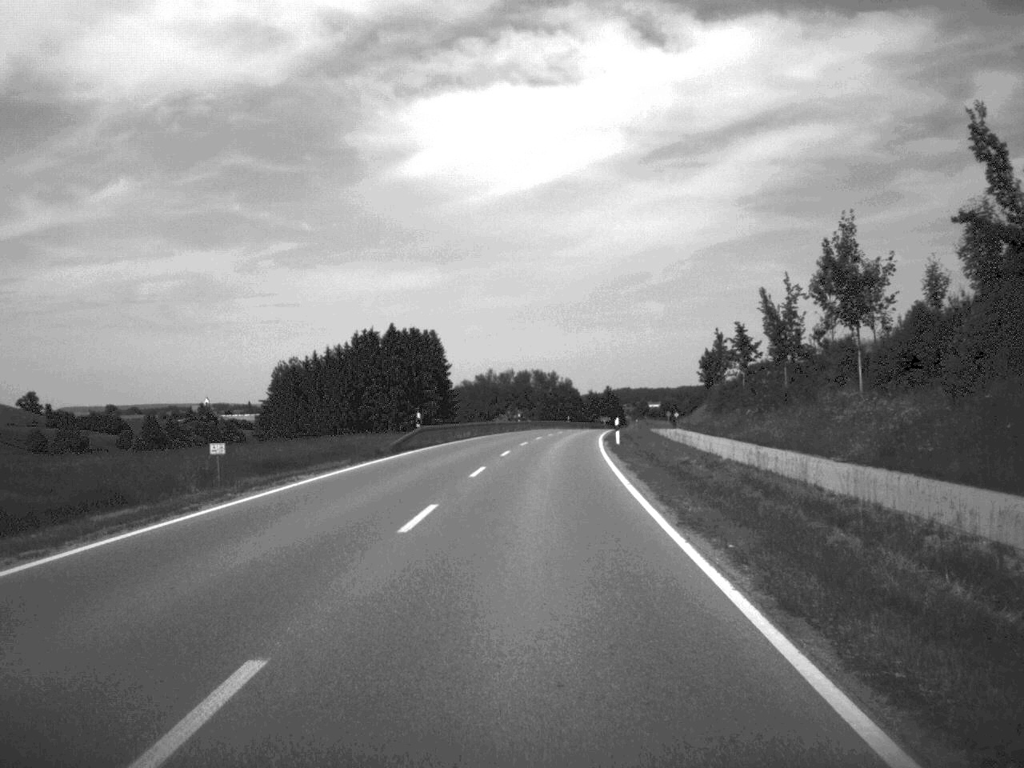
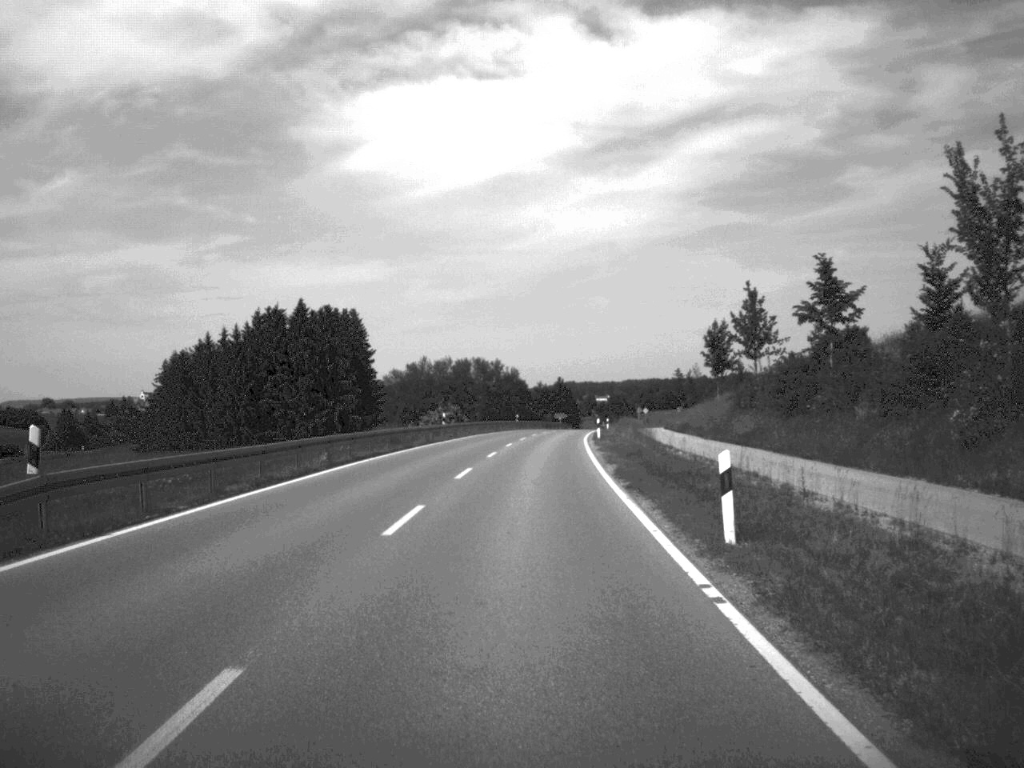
(+0.8, +35.5) m; +2°
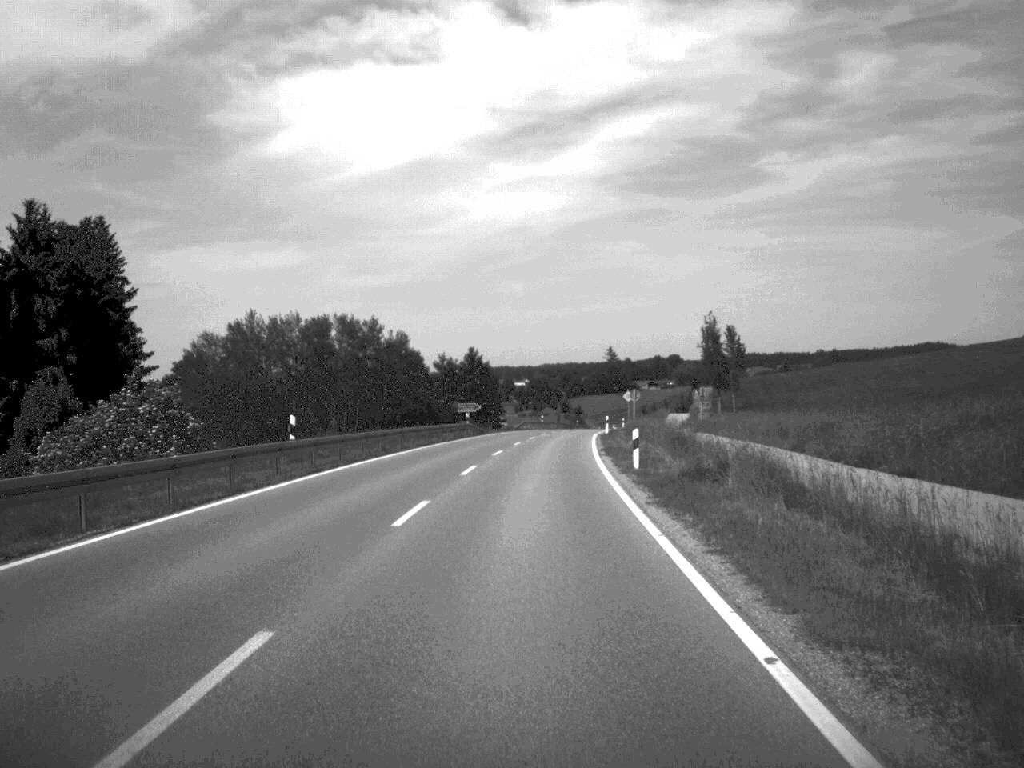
(+2.5, +80.9) m; +4°
